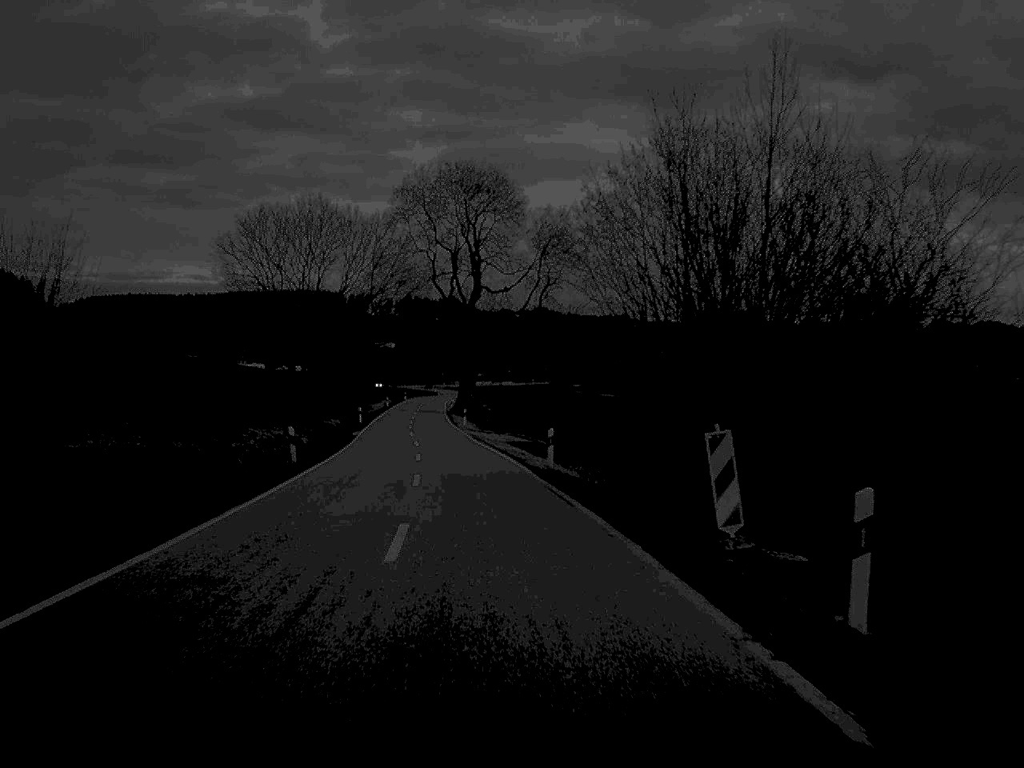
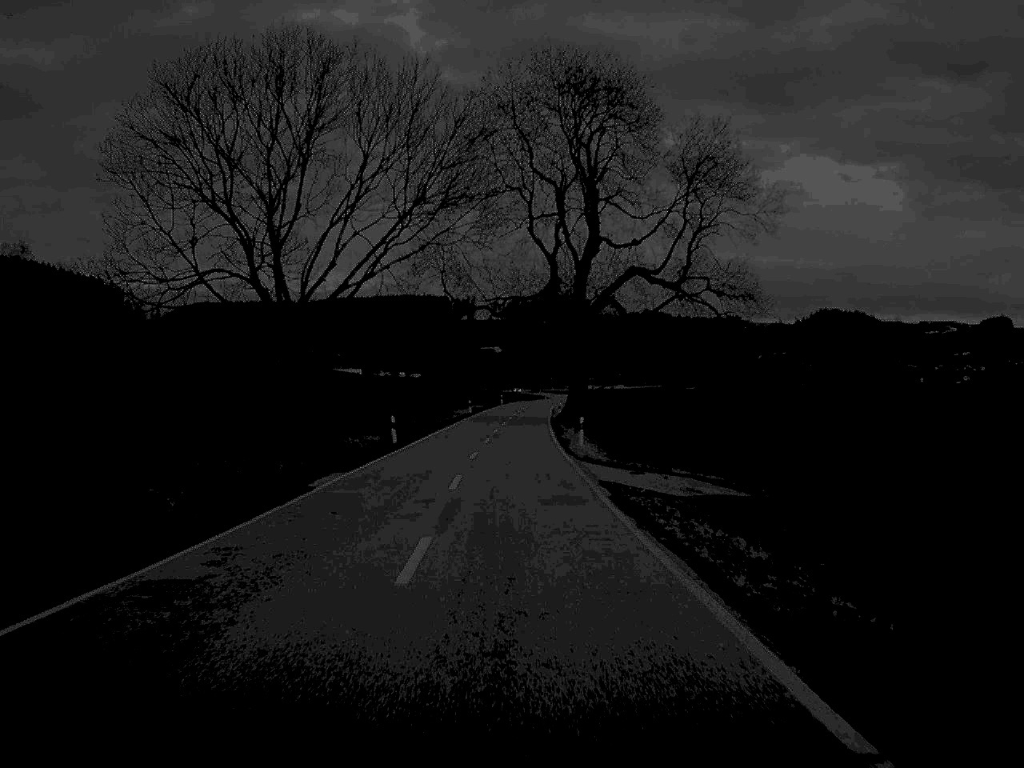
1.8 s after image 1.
(-1.9, +37.3) m; -5°
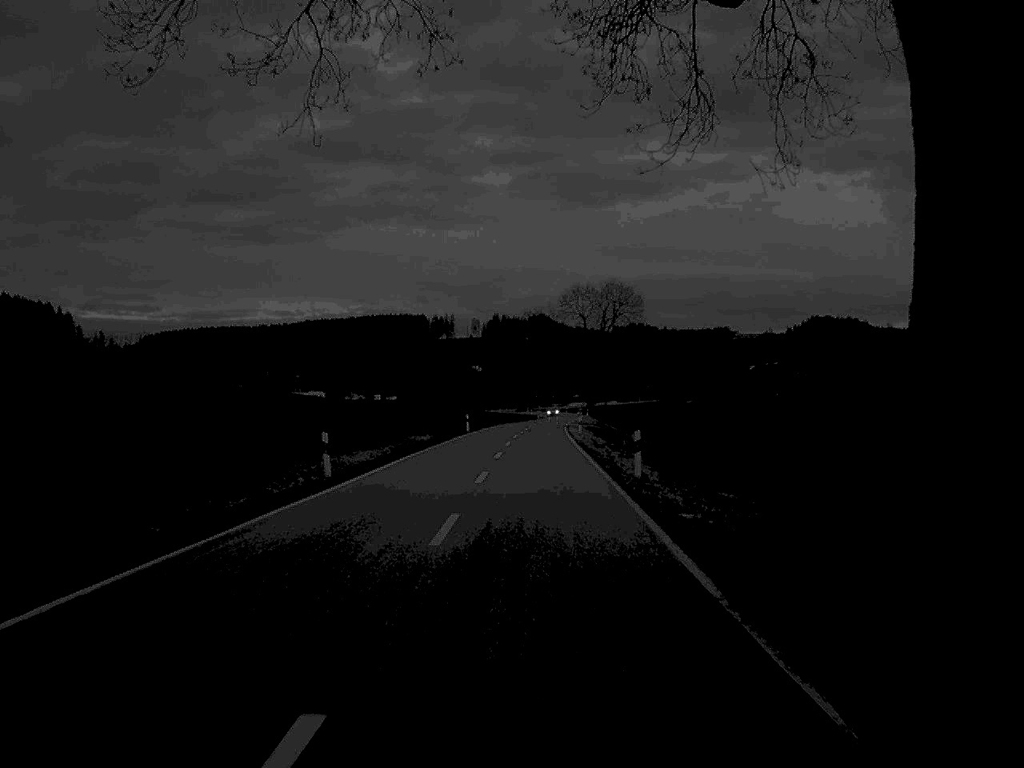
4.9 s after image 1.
(-0.1, +69.0) m; +1°
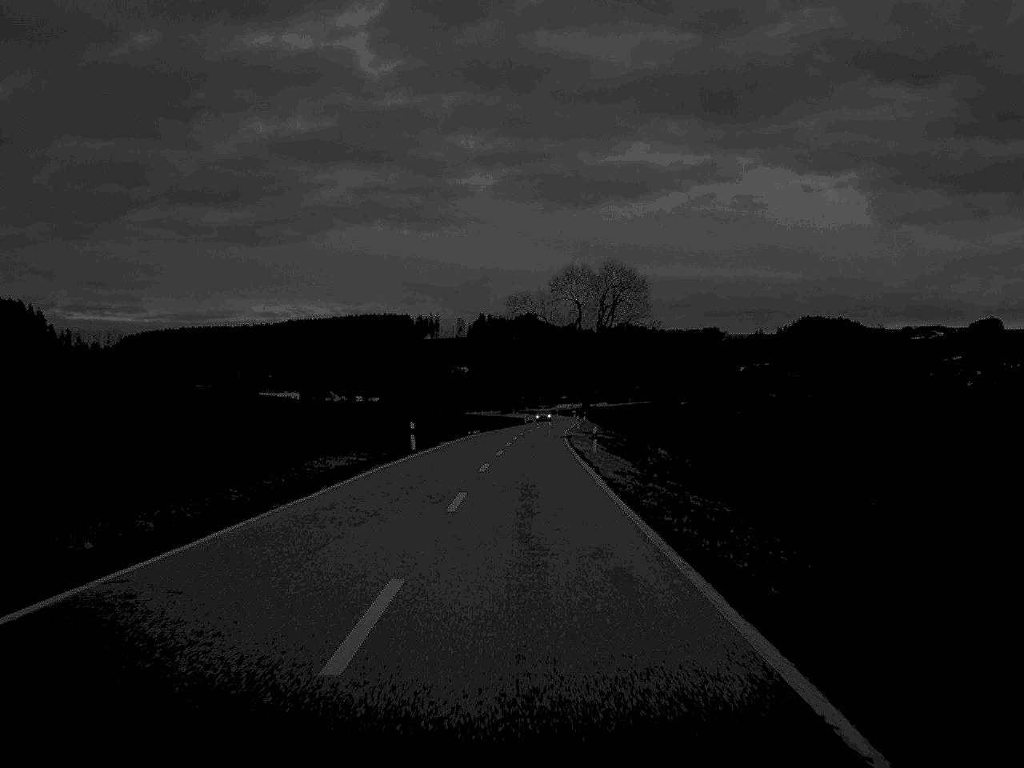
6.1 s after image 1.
(+0.2, +29.7) m; +1°
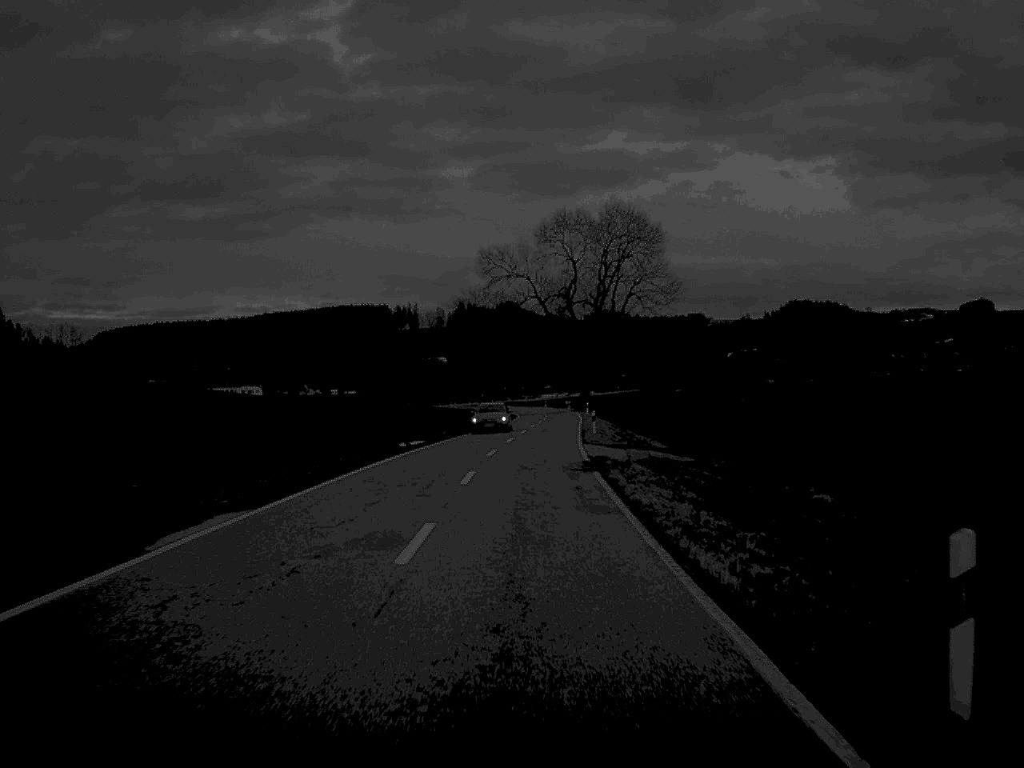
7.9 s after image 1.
(+0.2, +41.7) m; +1°
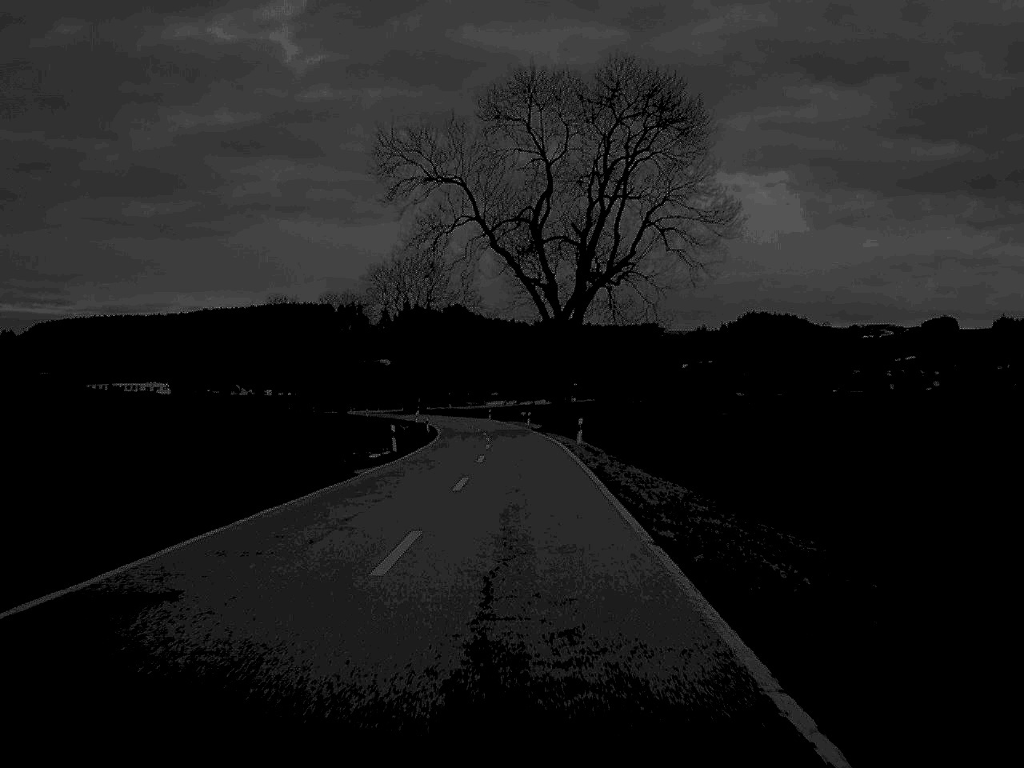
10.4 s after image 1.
(+1.2, +59.0) m; +2°
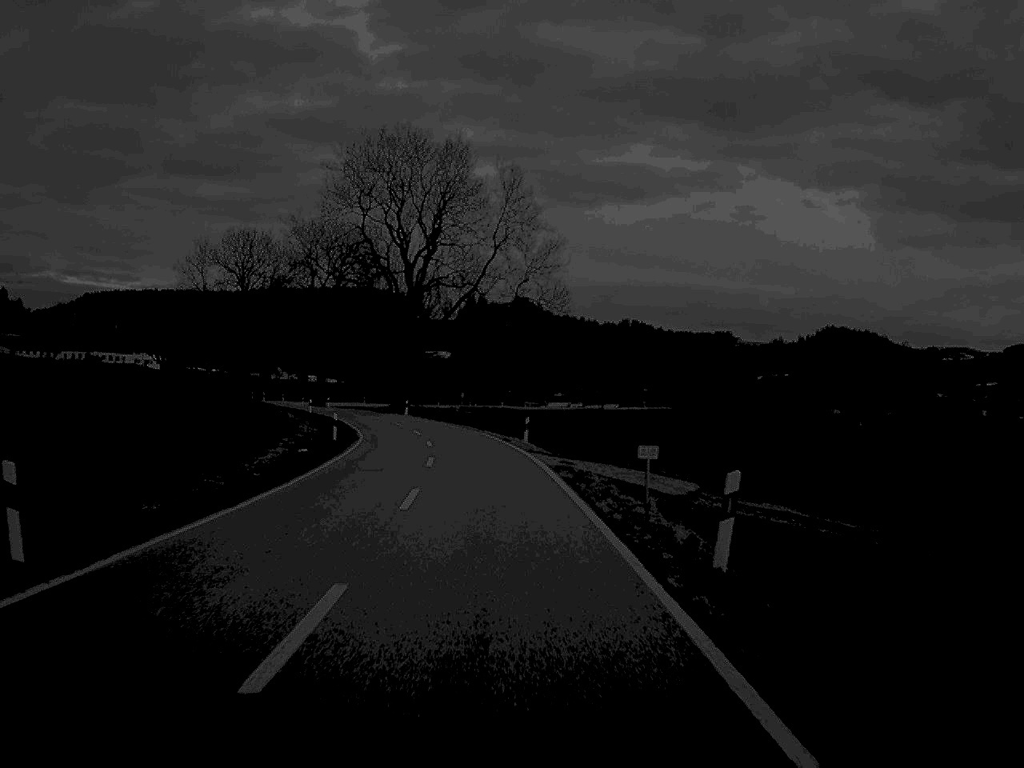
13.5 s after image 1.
(-1.0, +74.8) m; -3°
